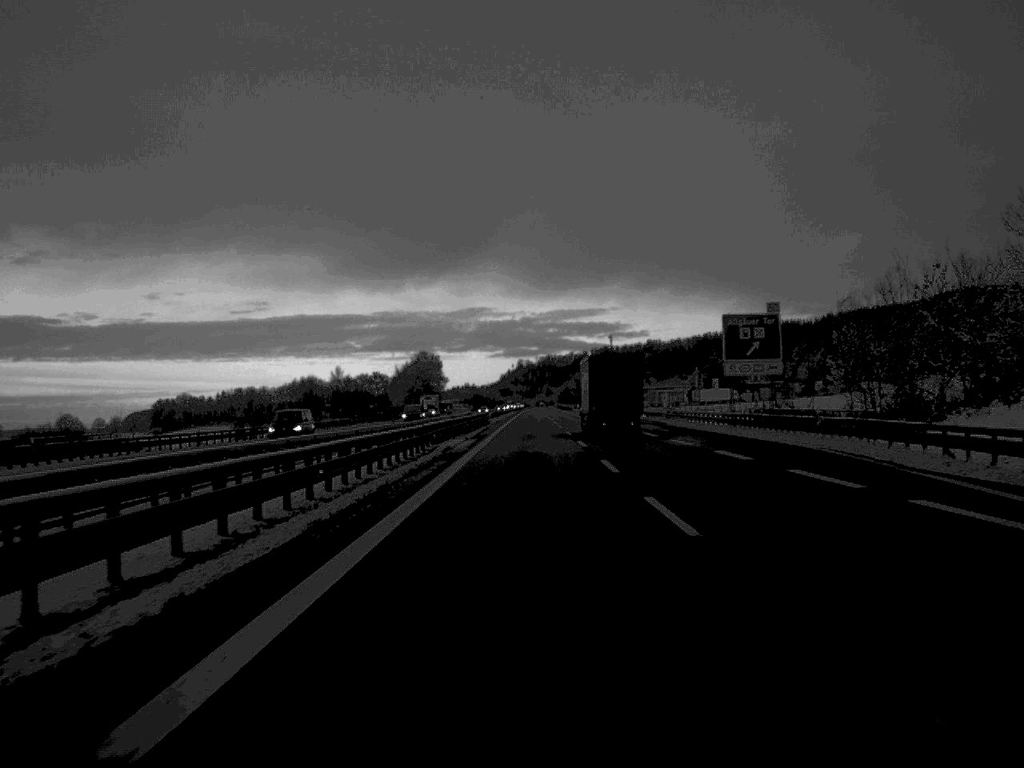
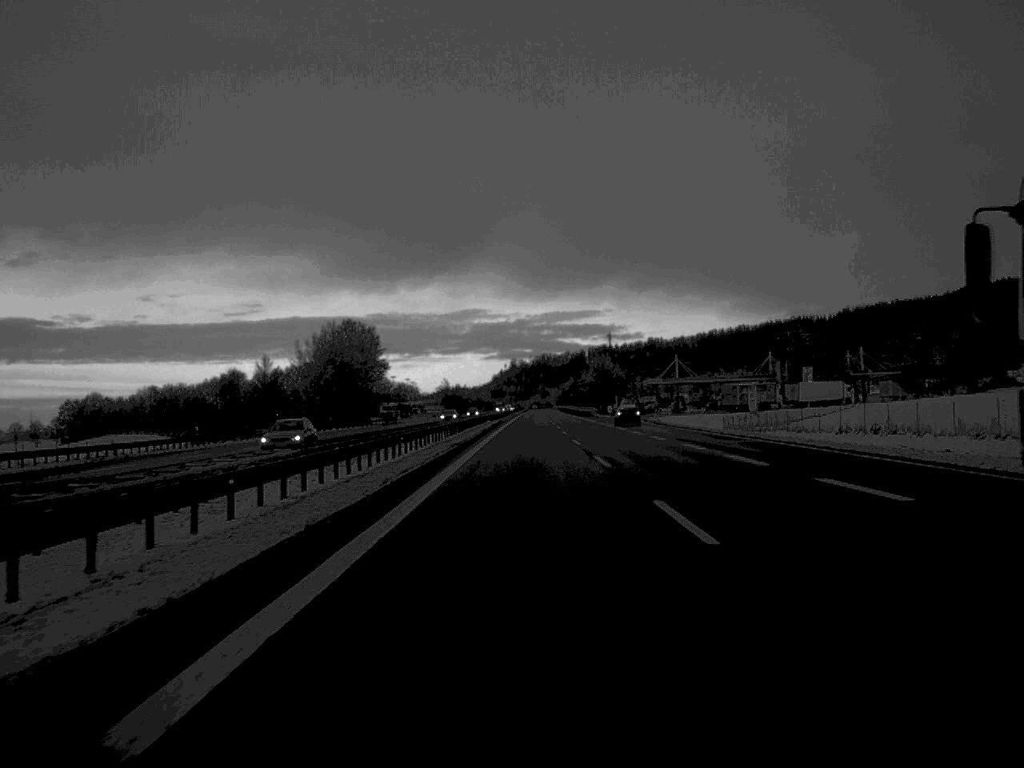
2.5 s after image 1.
(+0.3, +122.0) m; 0°
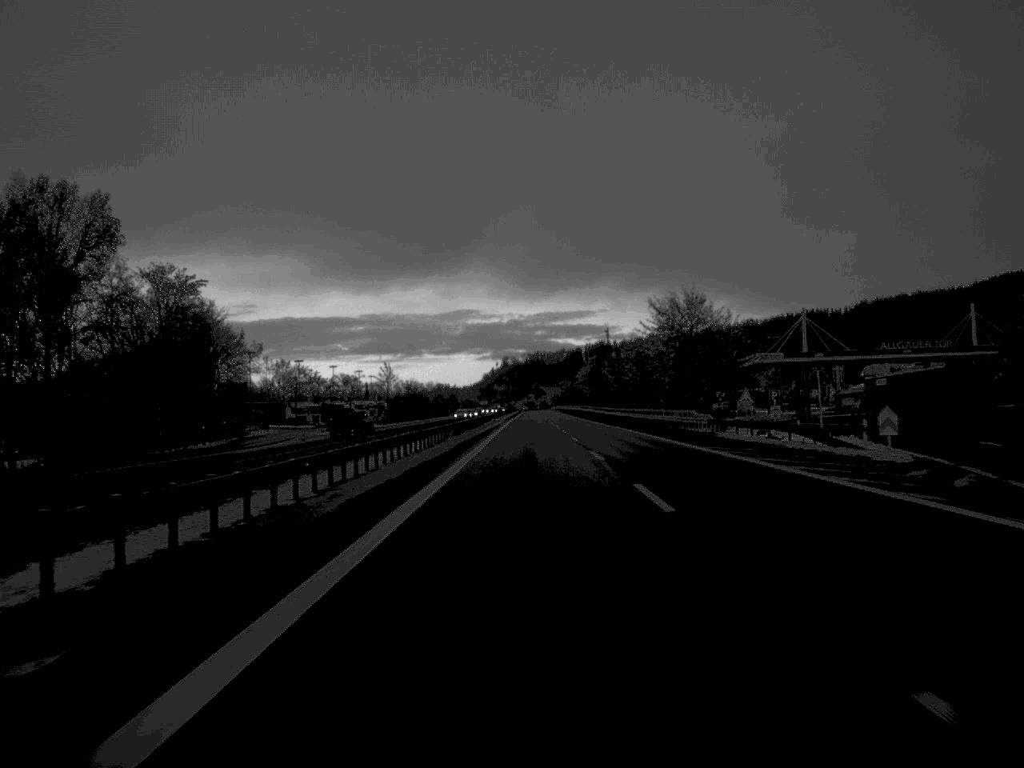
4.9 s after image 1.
(+0.3, +120.9) m; 0°
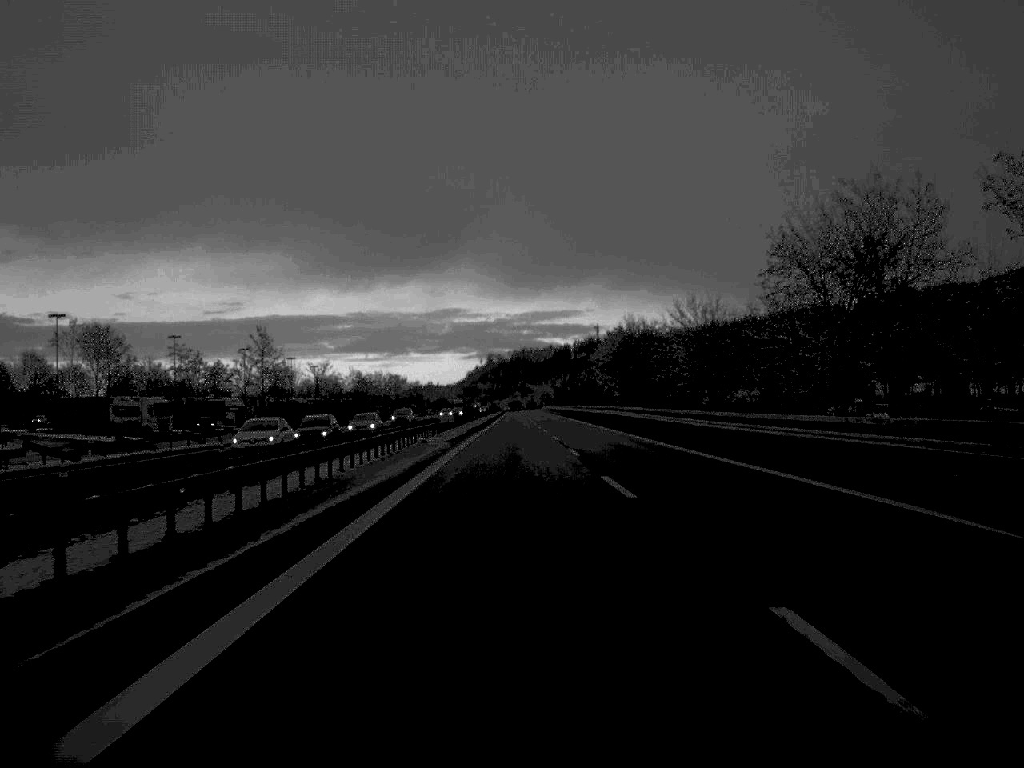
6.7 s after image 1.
(+0.3, +86.6) m; +1°
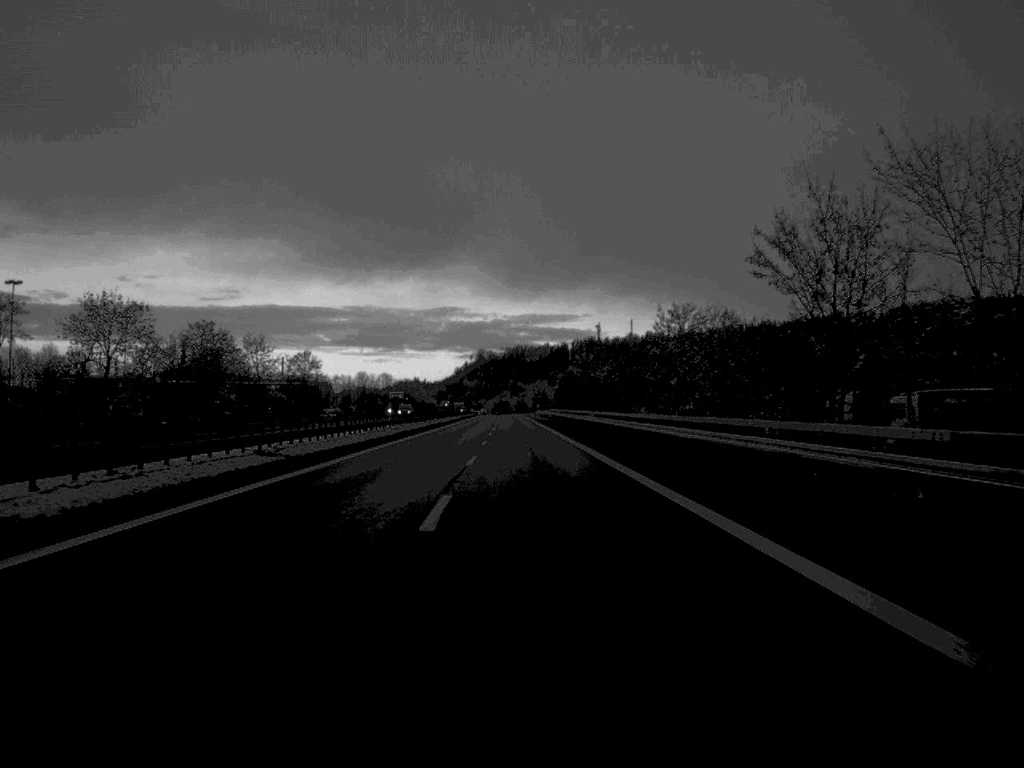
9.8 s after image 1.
(+1.5, +148.3) m; 0°
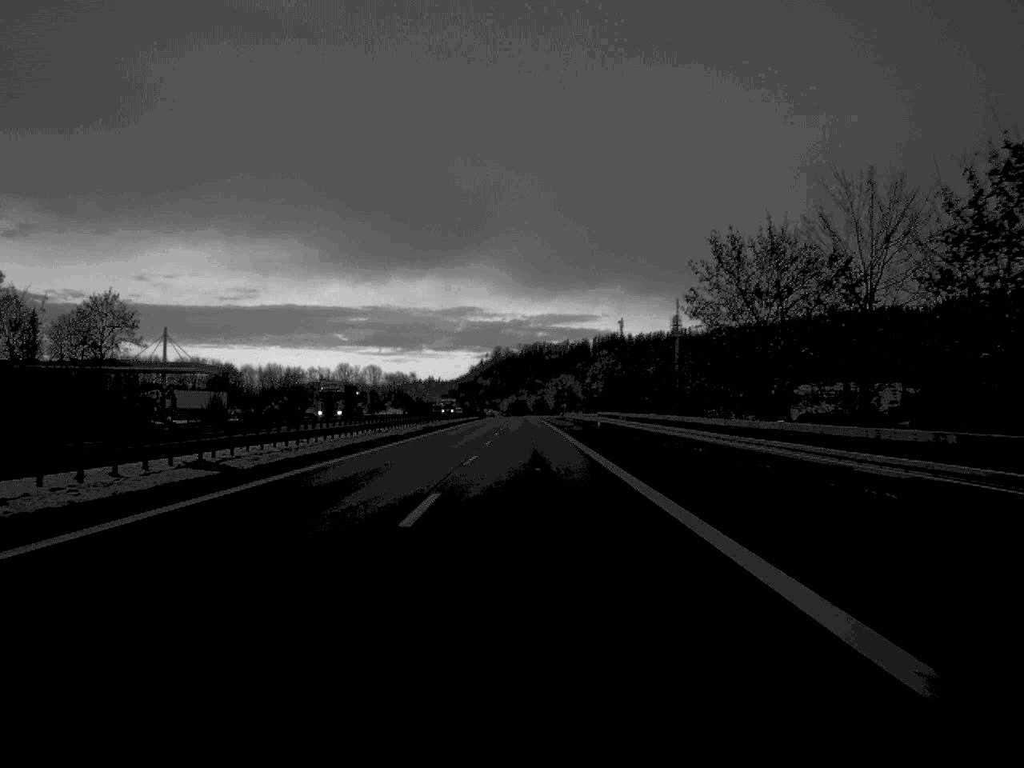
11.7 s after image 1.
(-0.7, +88.6) m; -1°
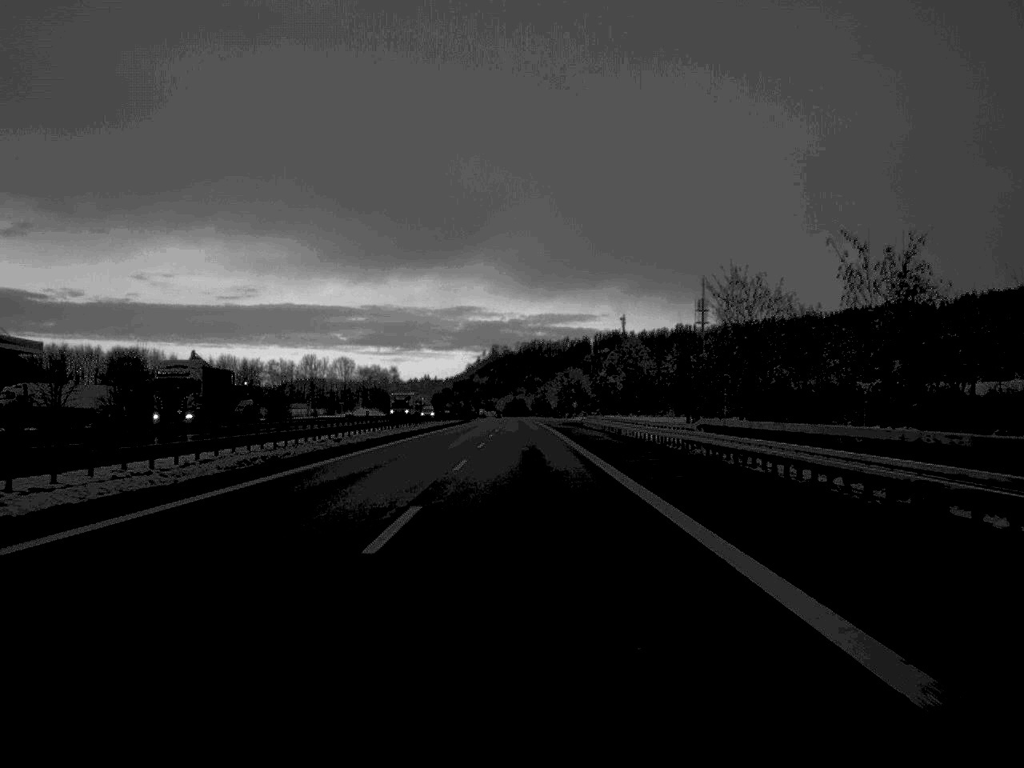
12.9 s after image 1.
(0.0, +56.8) m; 0°
